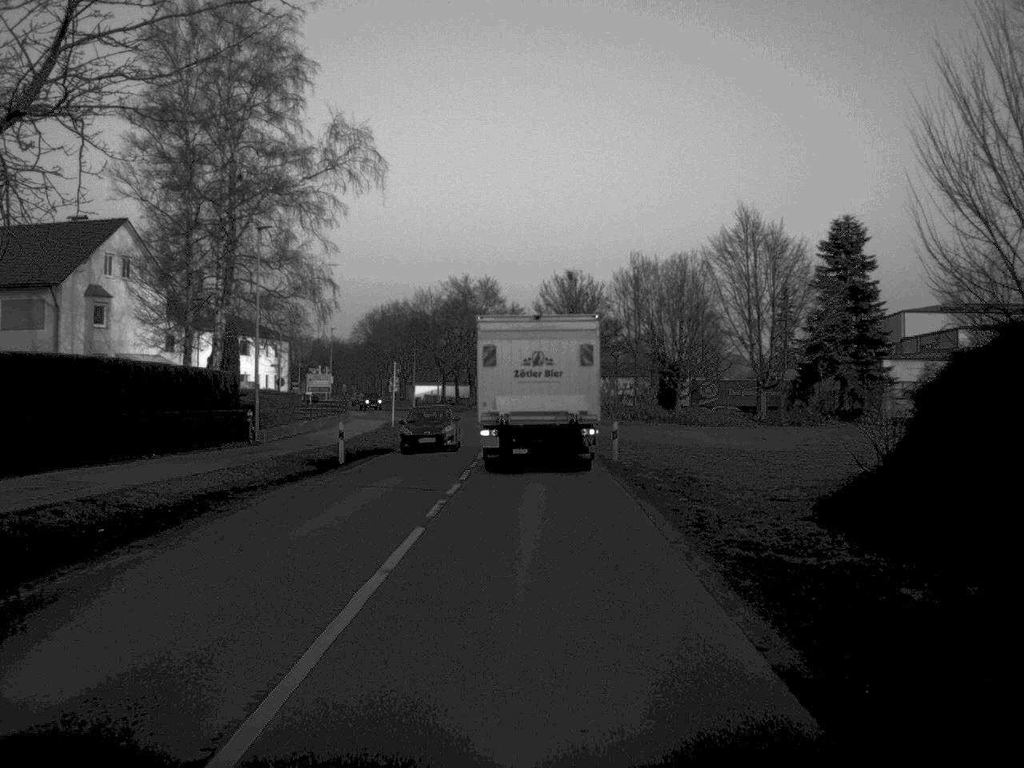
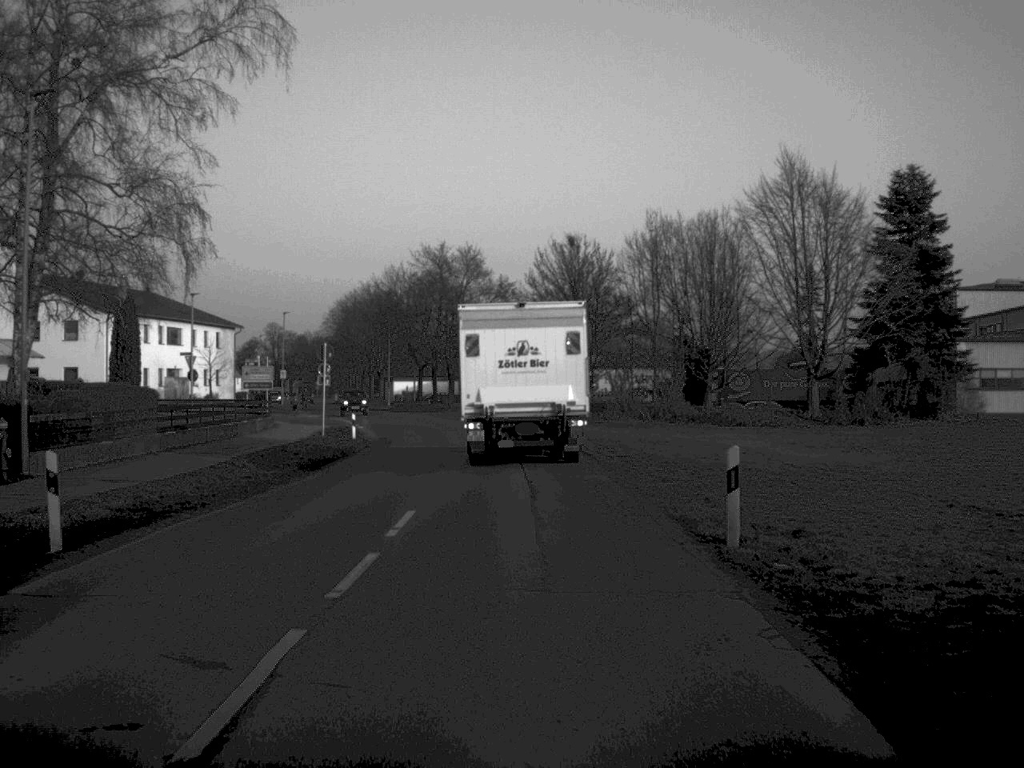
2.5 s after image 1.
(+0.2, +20.5) m; 0°
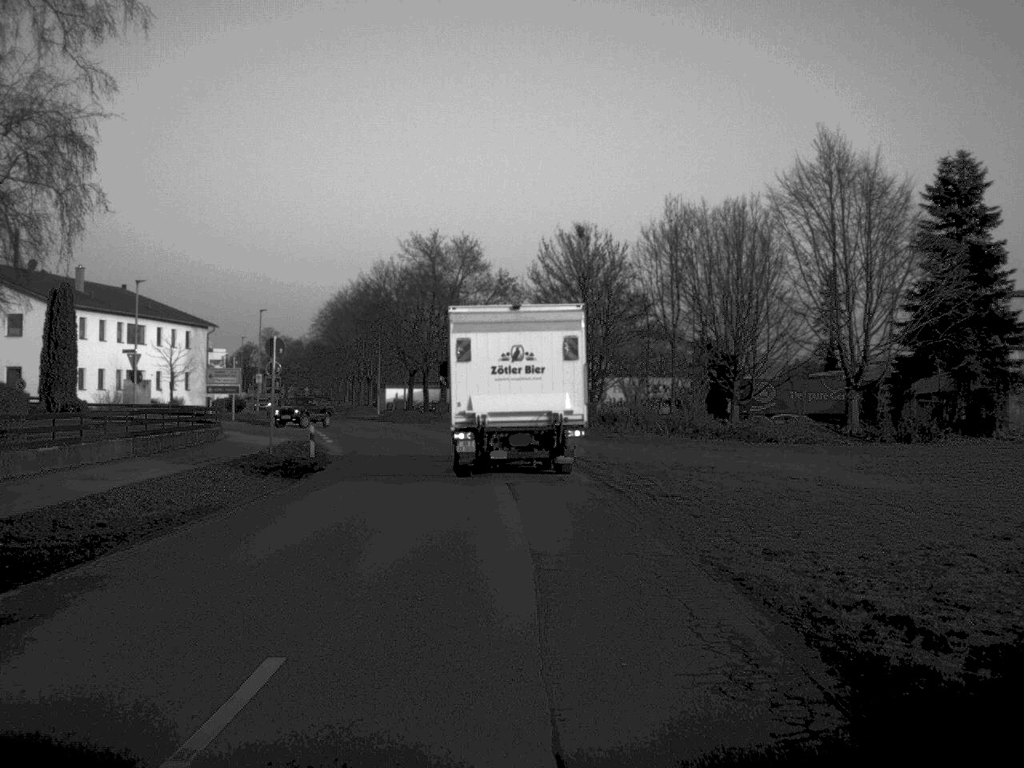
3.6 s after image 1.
(0.0, +9.6) m; 0°
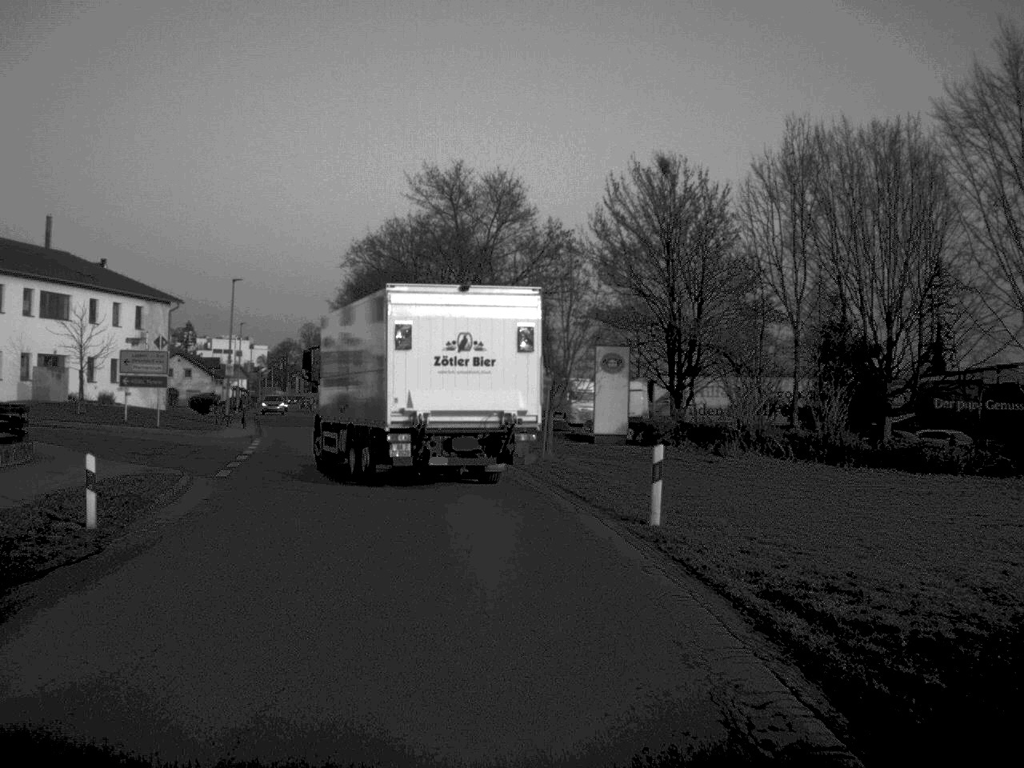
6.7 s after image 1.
(-0.1, +22.3) m; -2°
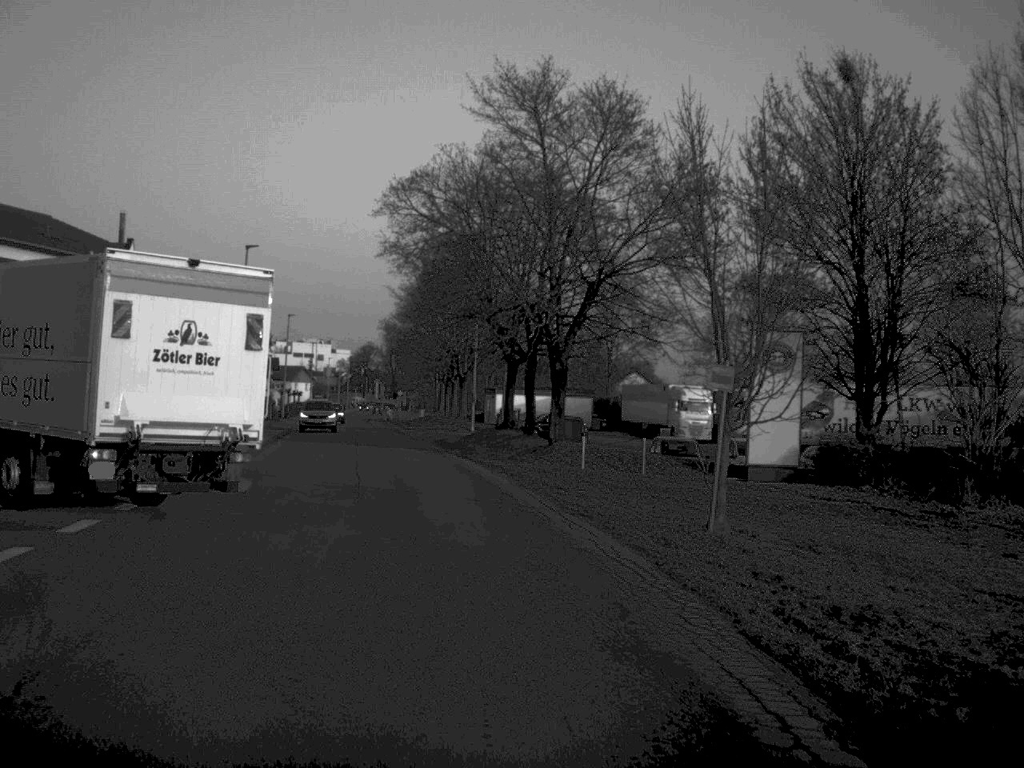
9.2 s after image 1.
(-0.6, +17.2) m; -4°
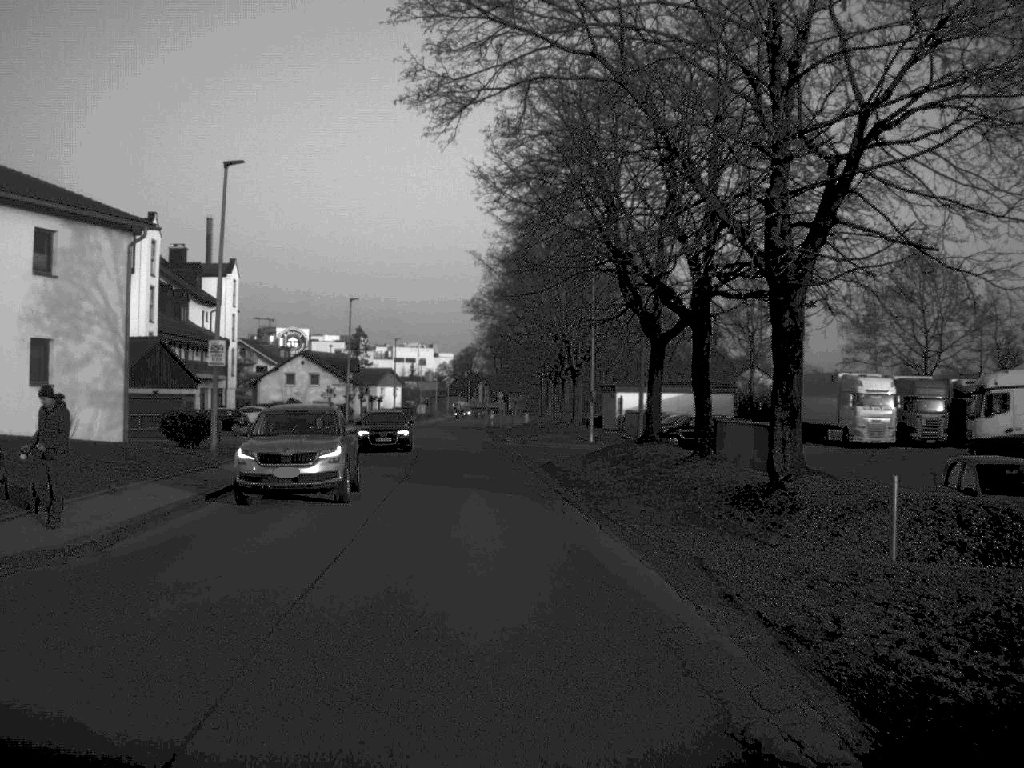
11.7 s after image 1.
(-1.1, +19.9) m; -5°
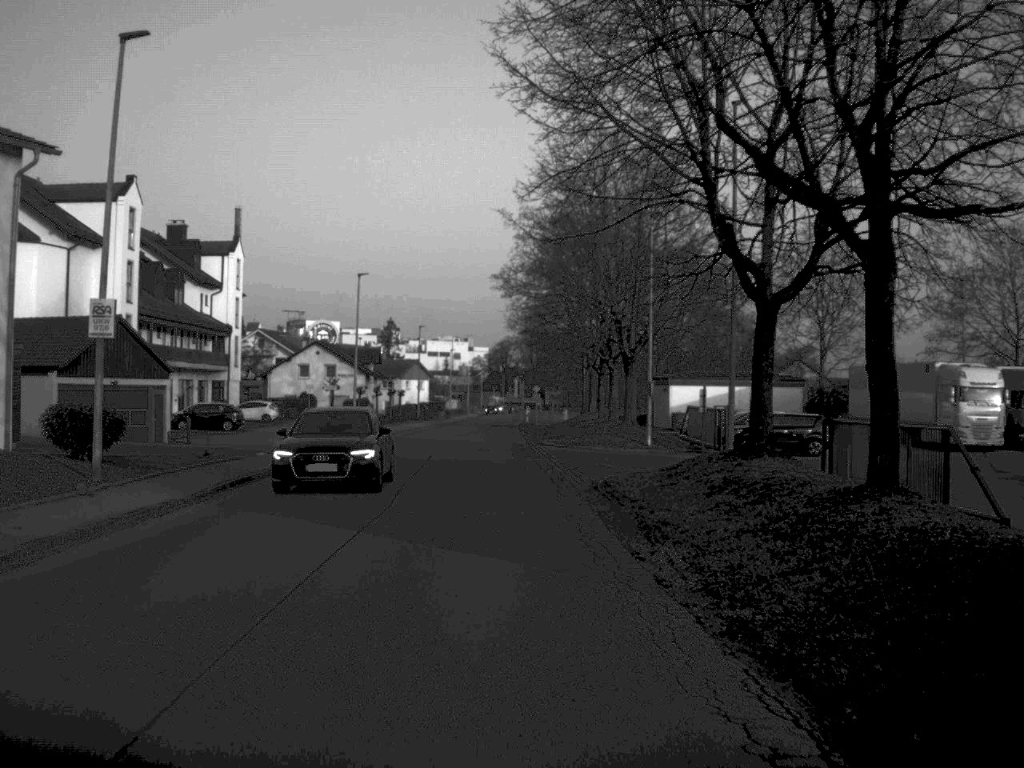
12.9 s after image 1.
(-0.1, +11.2) m; -2°
